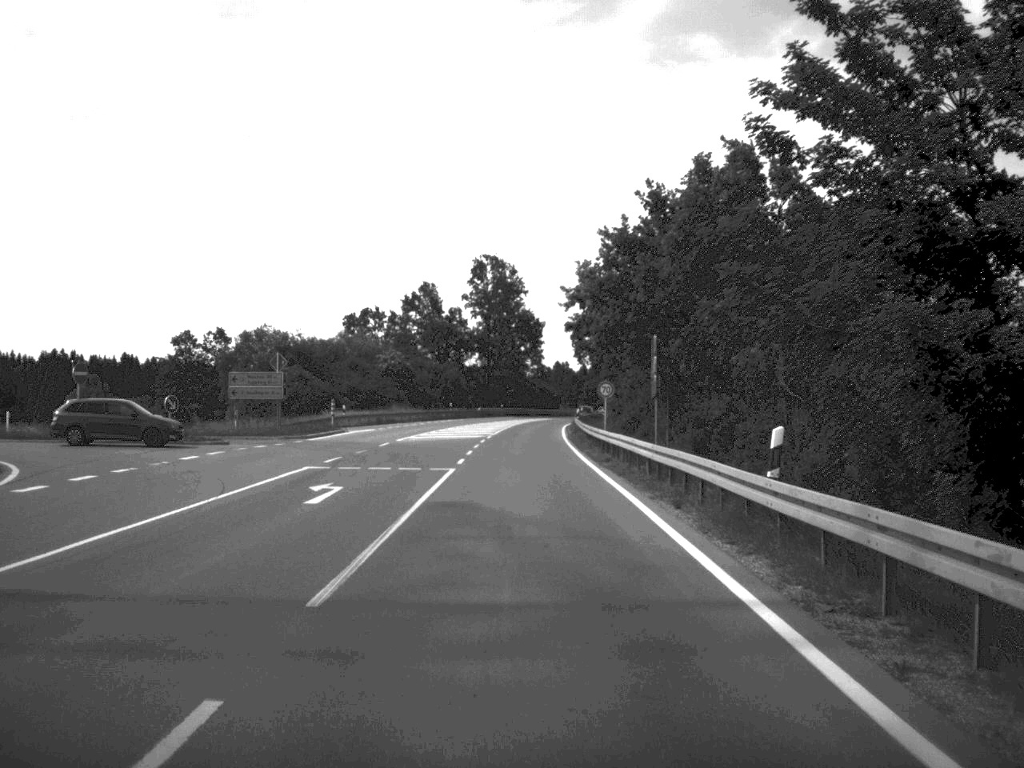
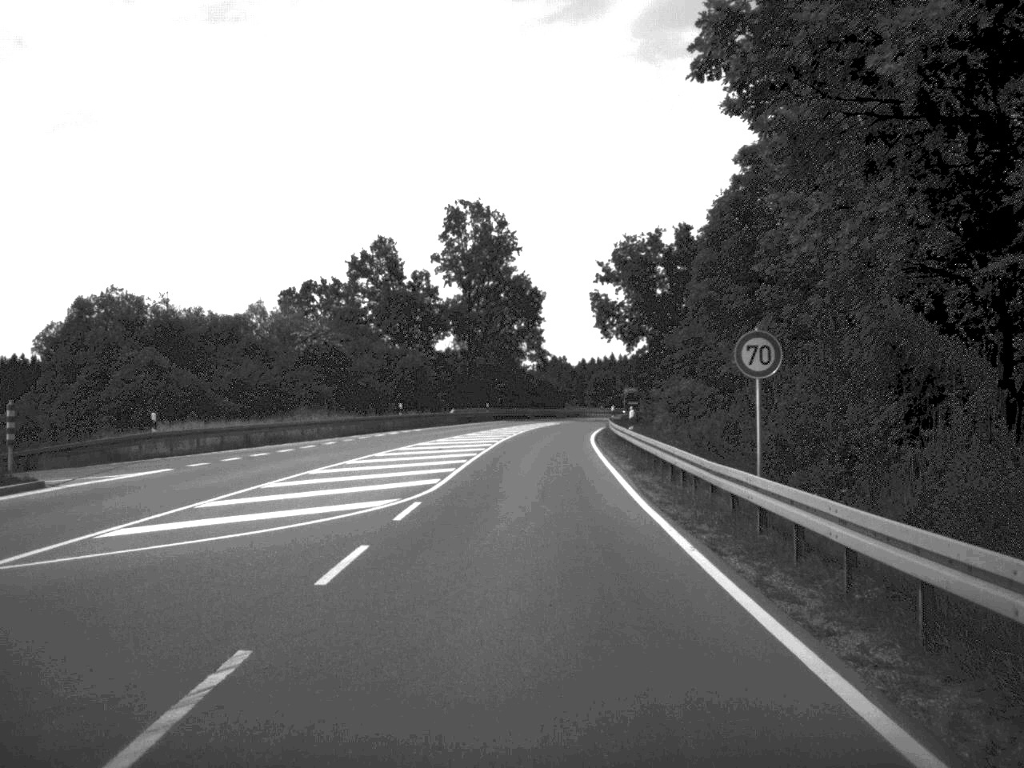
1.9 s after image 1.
(0.0, +38.9) m; 0°
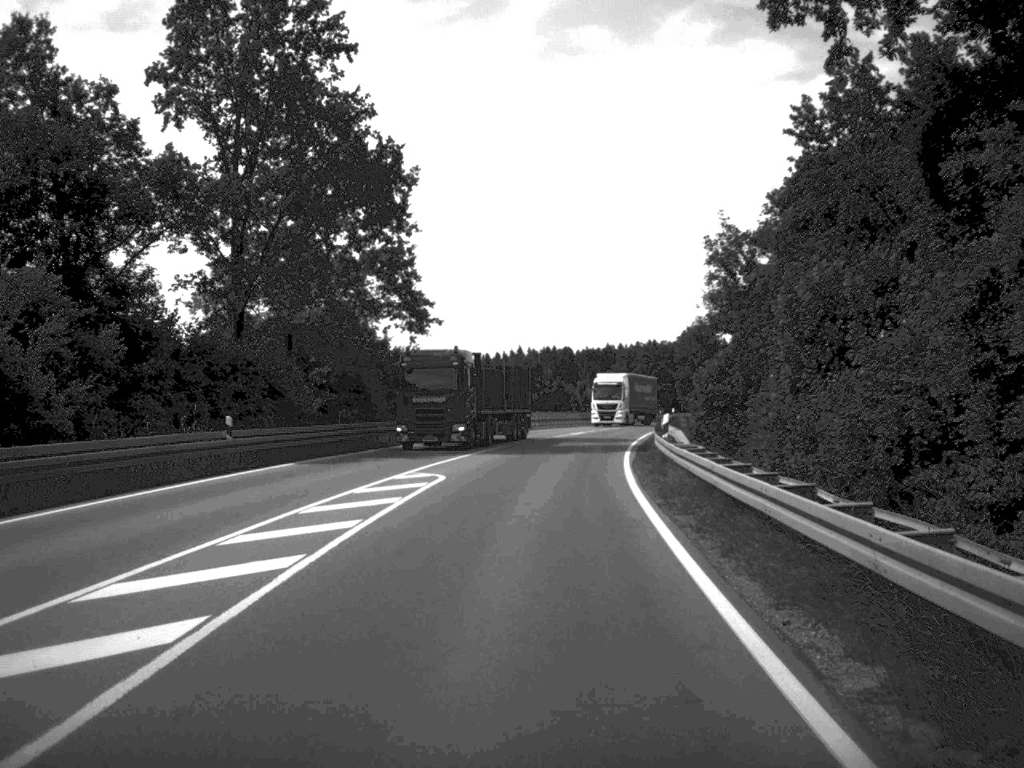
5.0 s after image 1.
(+1.9, +61.6) m; +4°
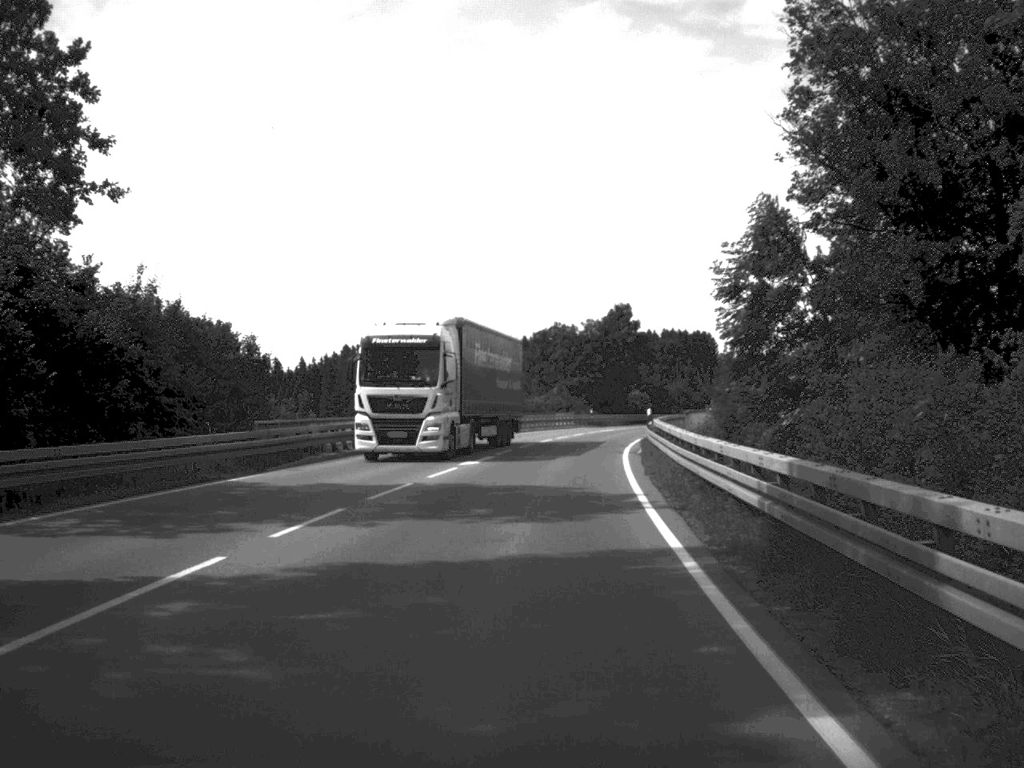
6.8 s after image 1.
(+1.3, +34.5) m; +4°
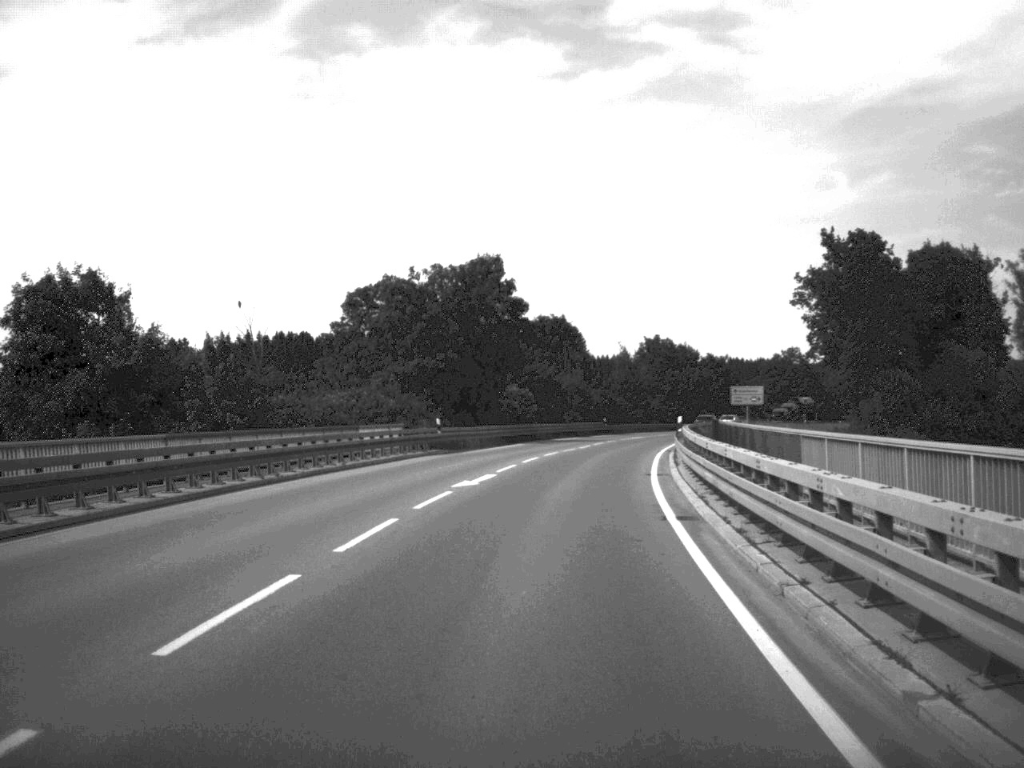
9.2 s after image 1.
(+2.6, +47.8) m; +6°
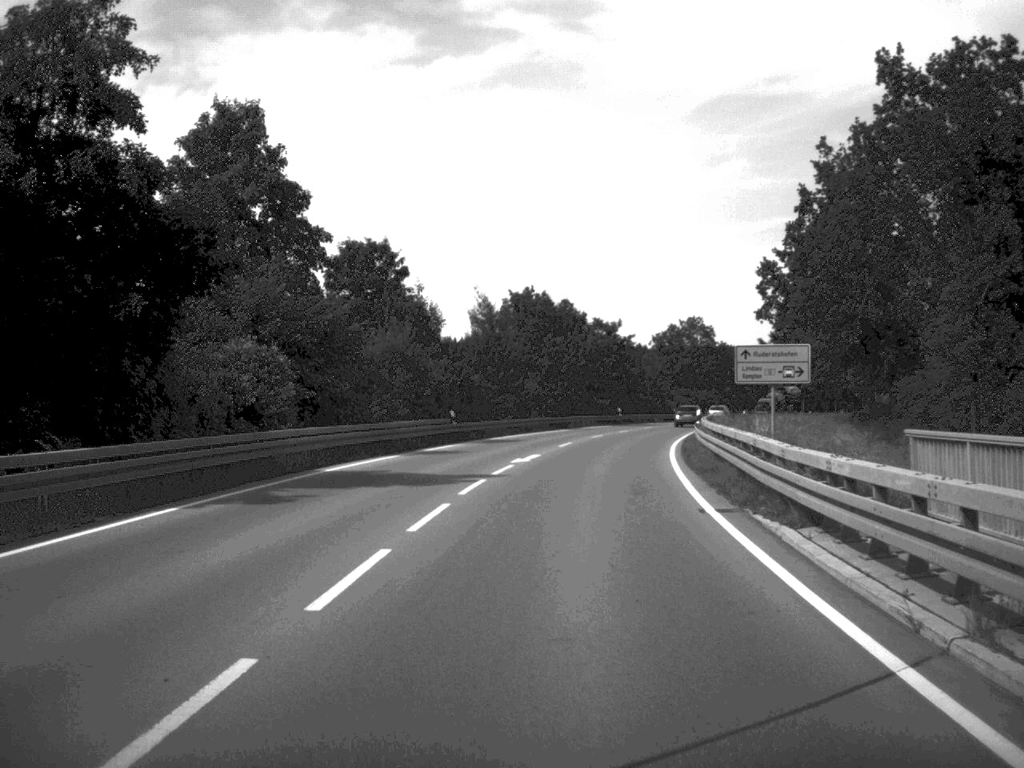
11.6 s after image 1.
(+2.6, +45.1) m; +7°
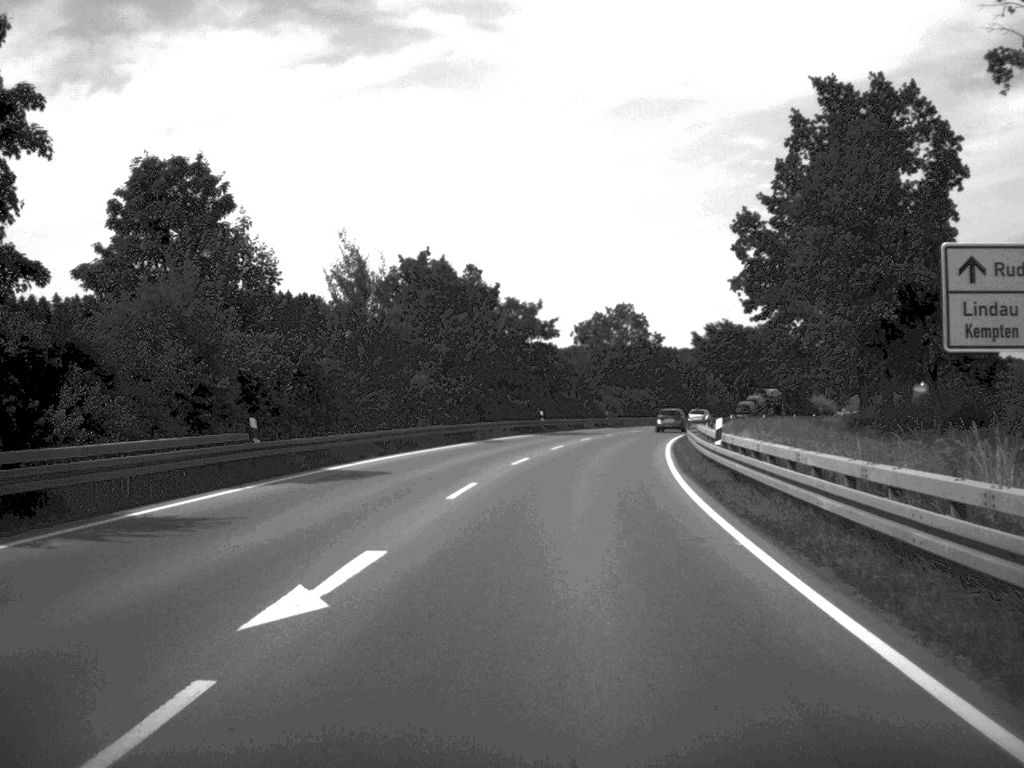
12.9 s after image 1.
(+0.9, +24.1) m; +4°
